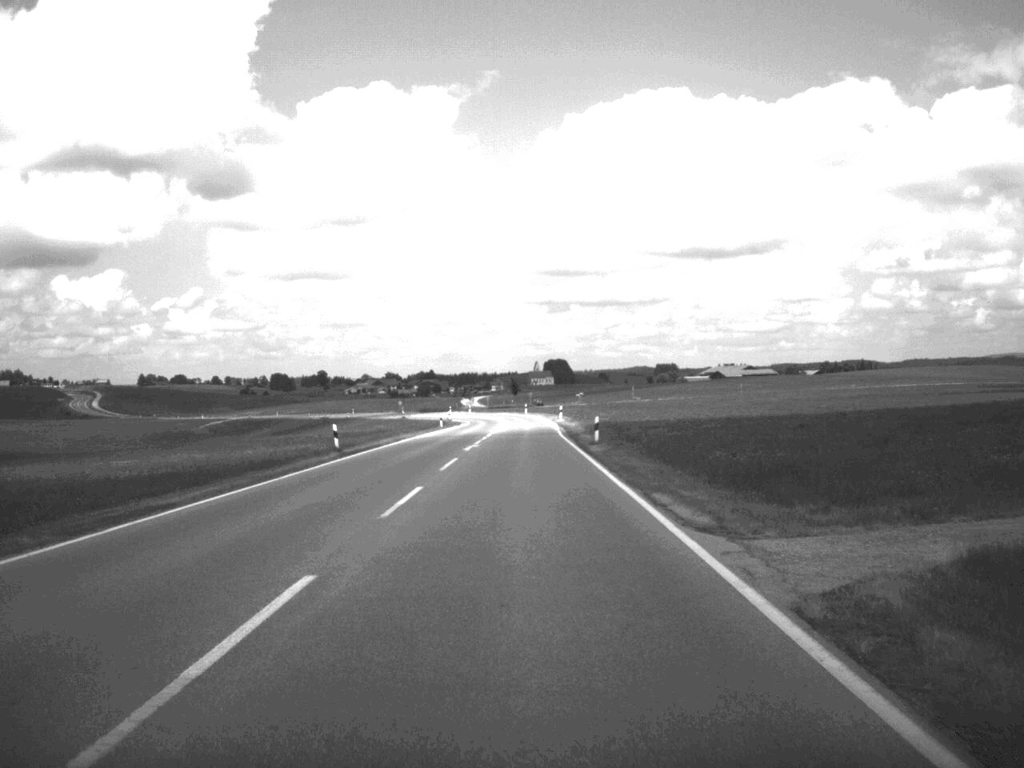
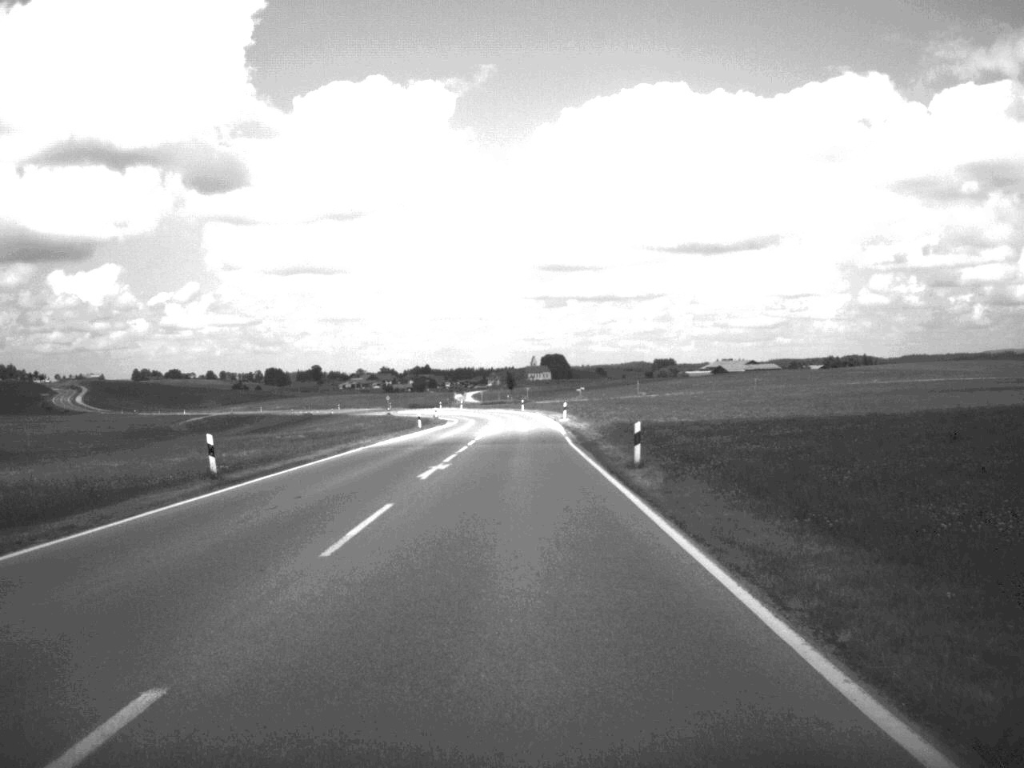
(0.0, +16.6) m; 0°
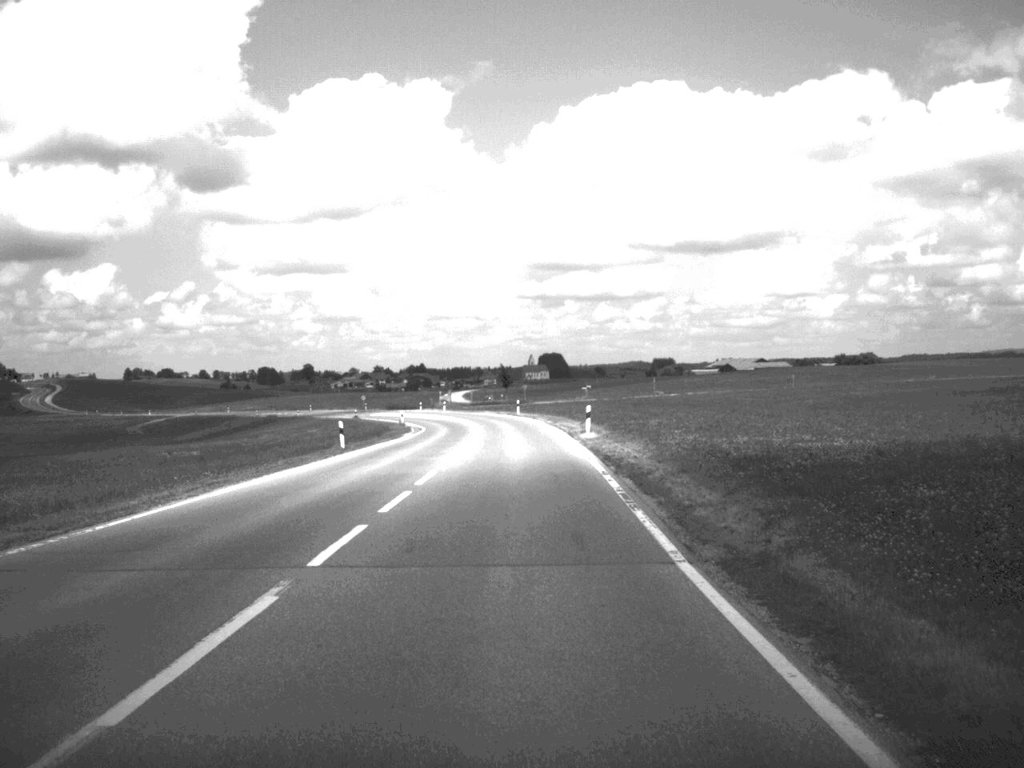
(0.0, +31.5) m; 0°
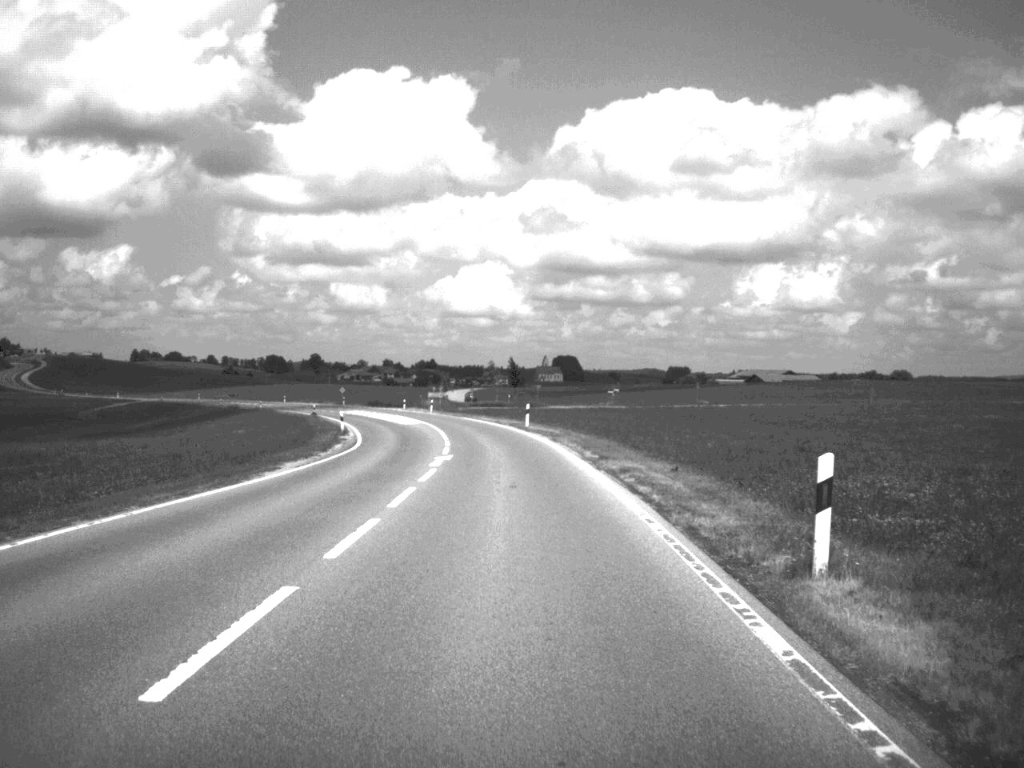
(-0.1, +34.9) m; -1°
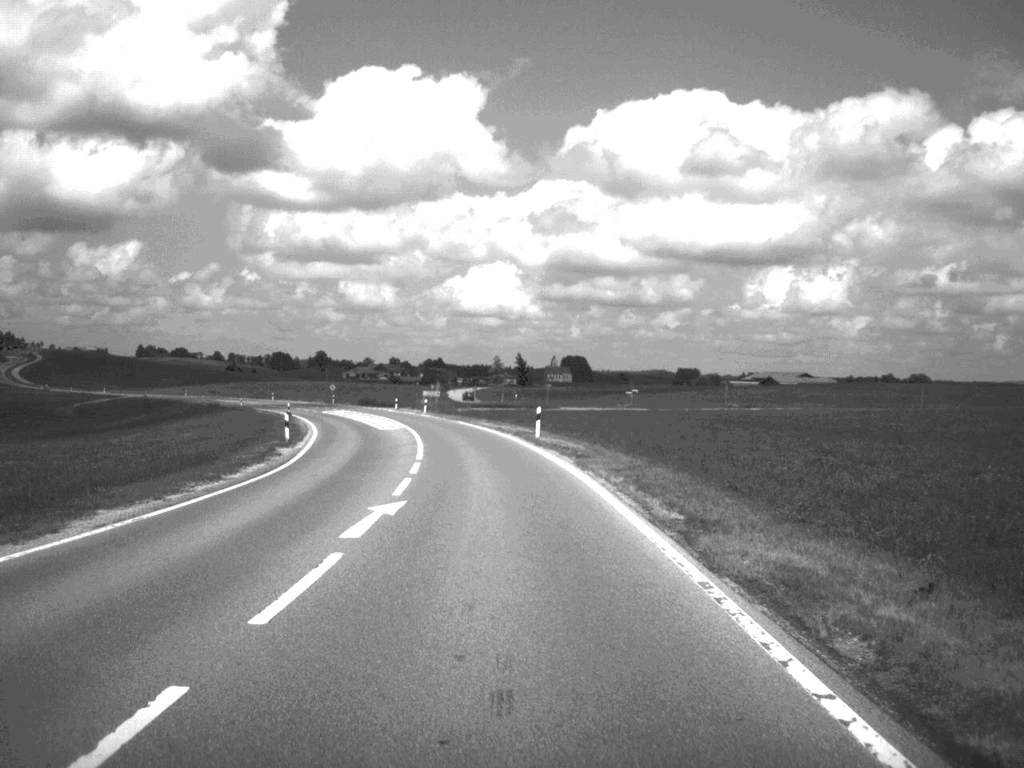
(-0.1, +15.5) m; 0°
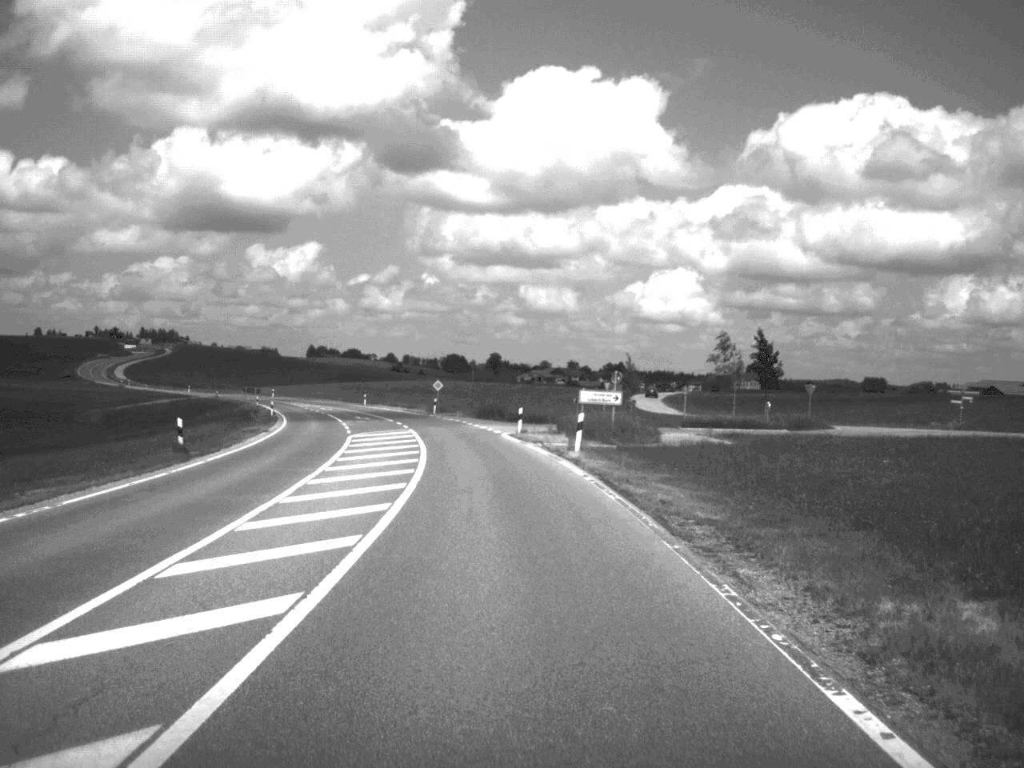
(-4.2, +62.3) m; -8°
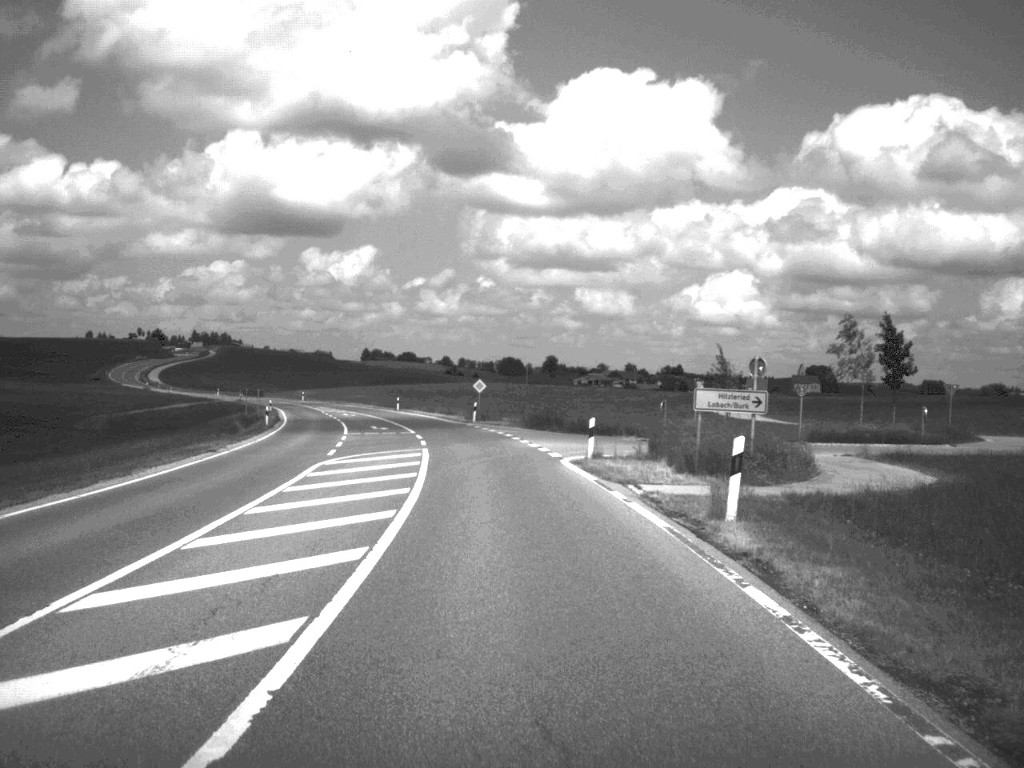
(-0.4, +18.0) m; -3°
